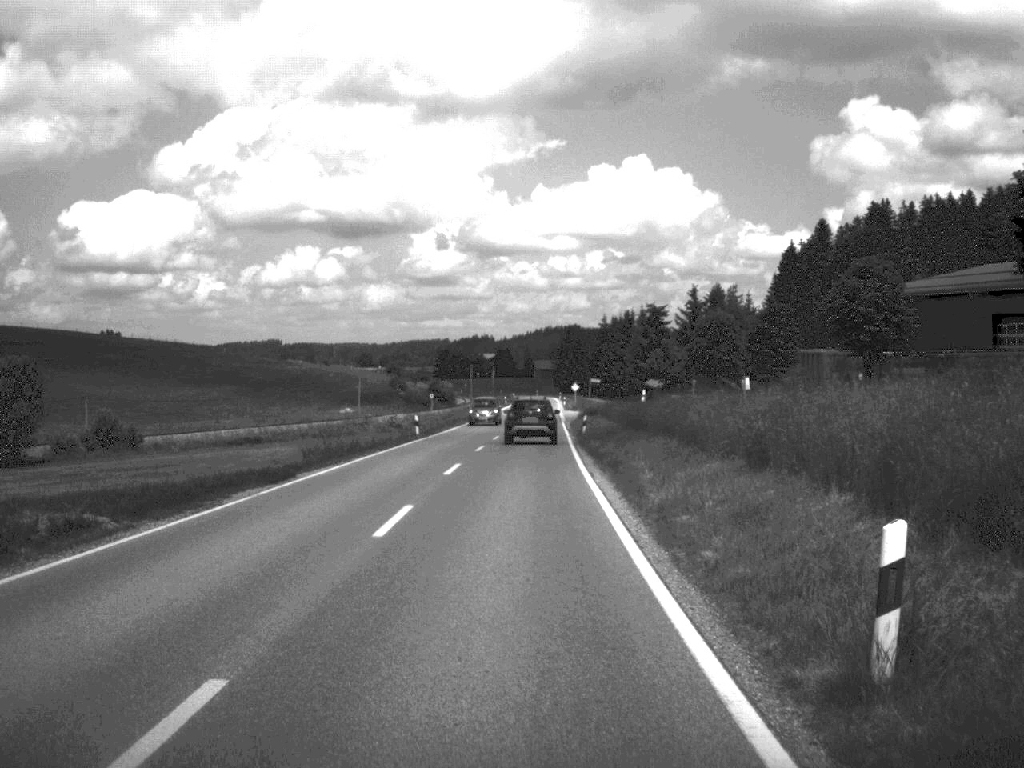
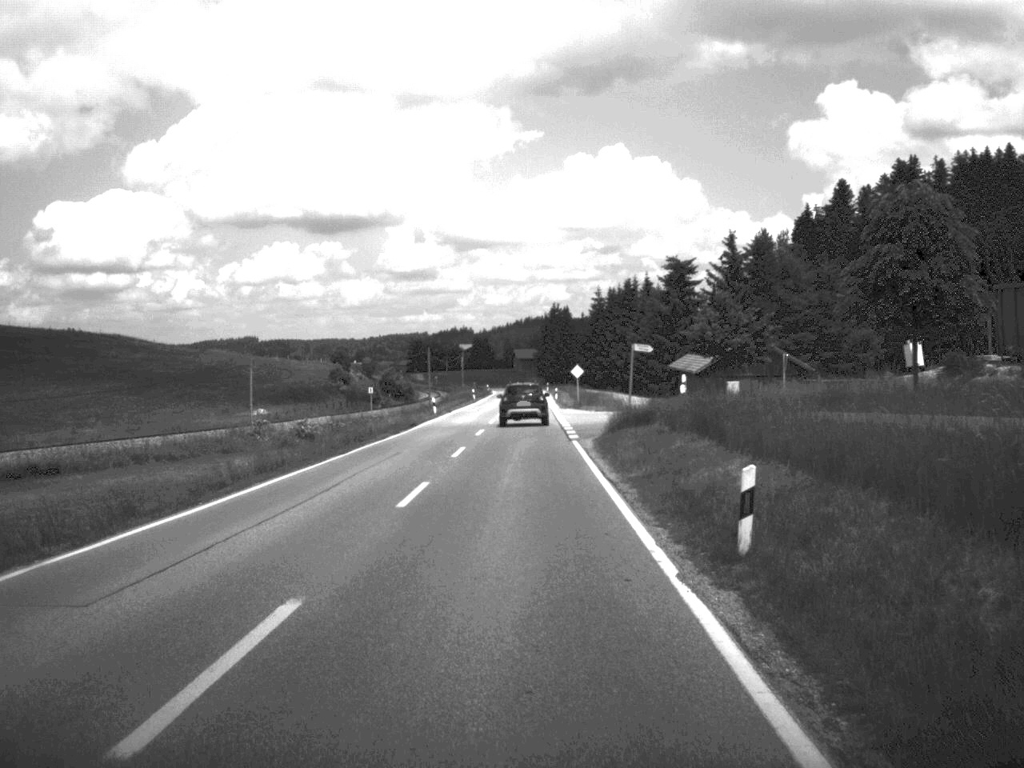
(+0.3, +43.9) m; +1°
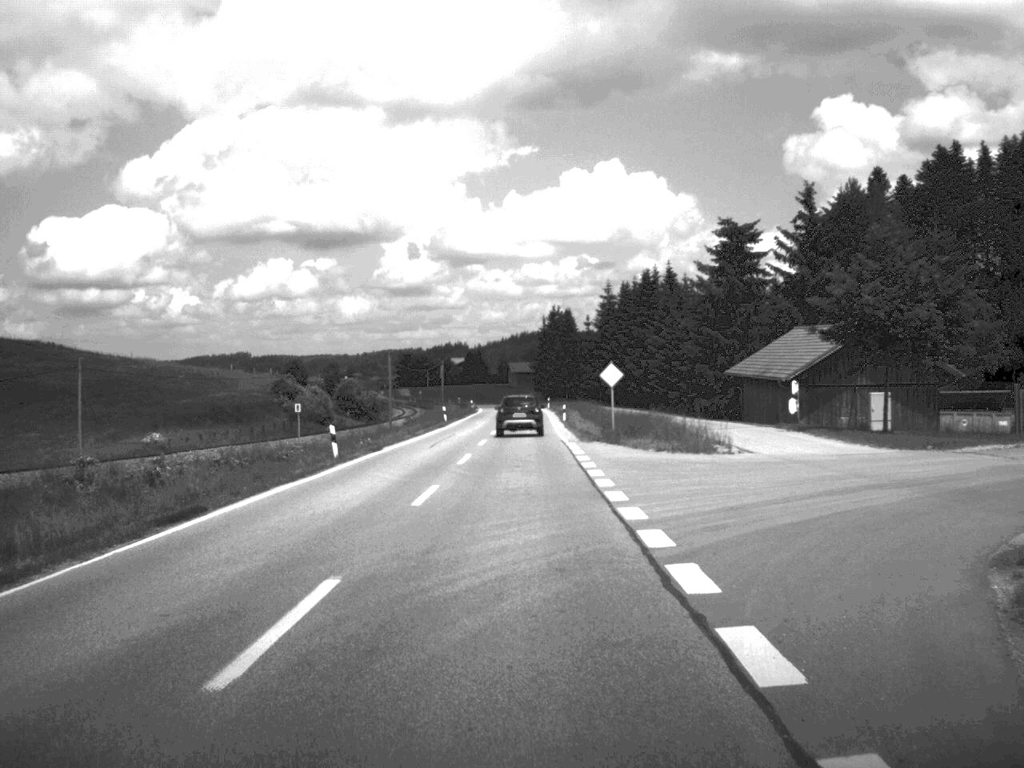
(0.0, +33.8) m; 0°
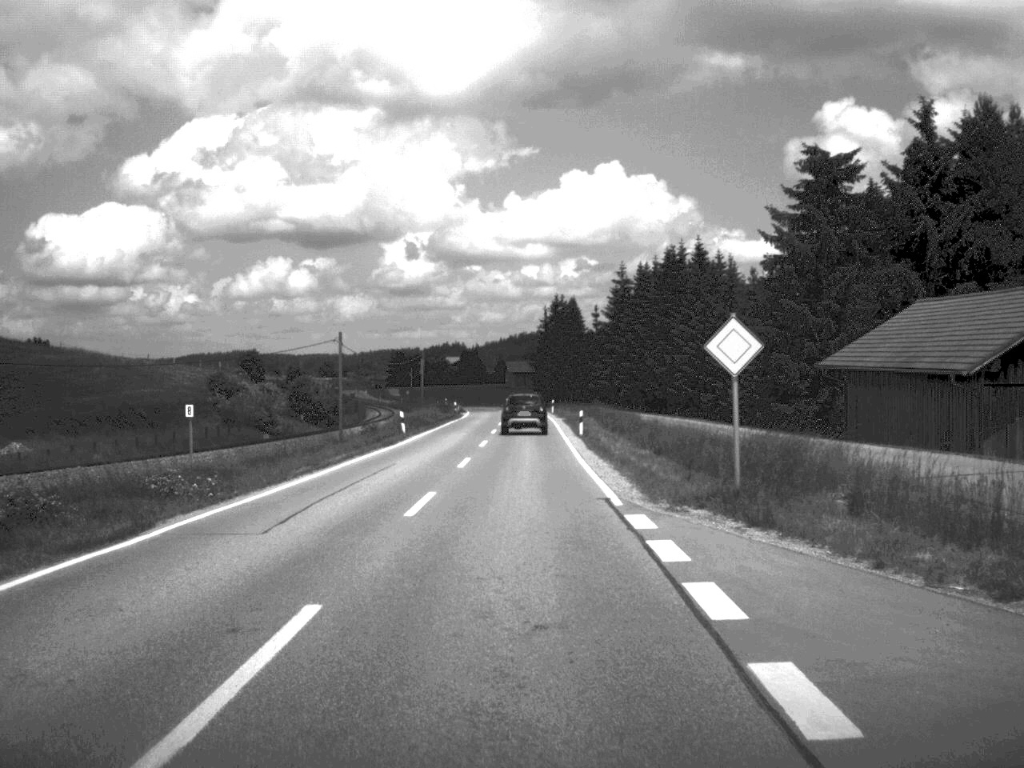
(0.0, +25.0) m; 0°
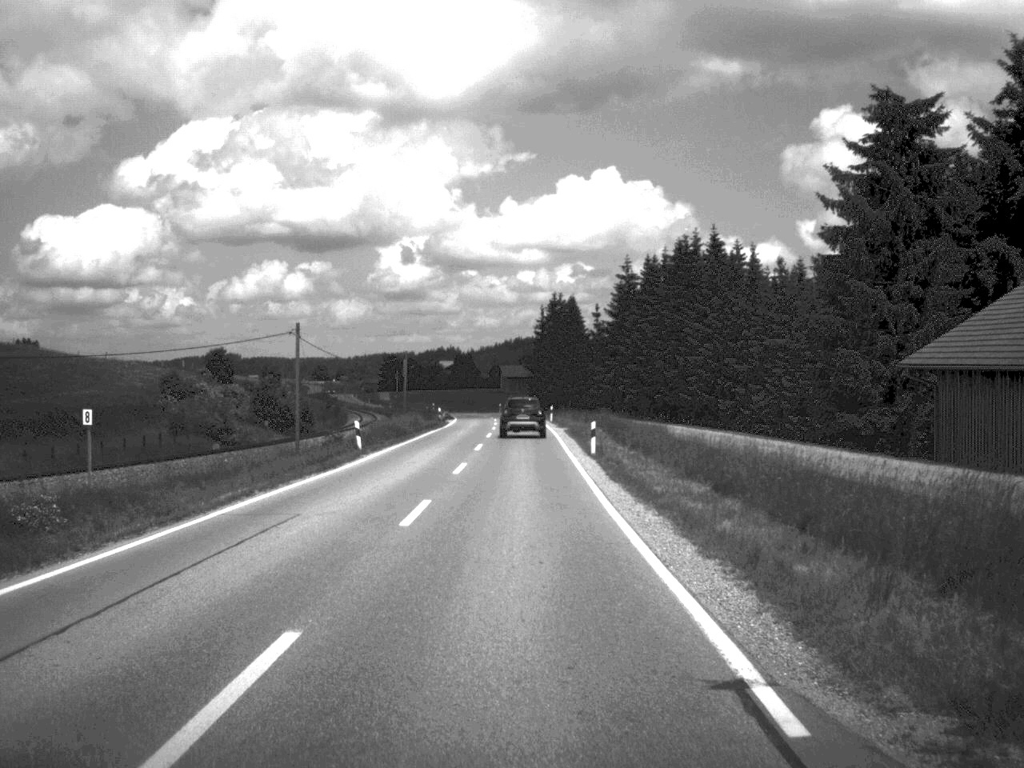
(0.0, +12.2) m; 0°
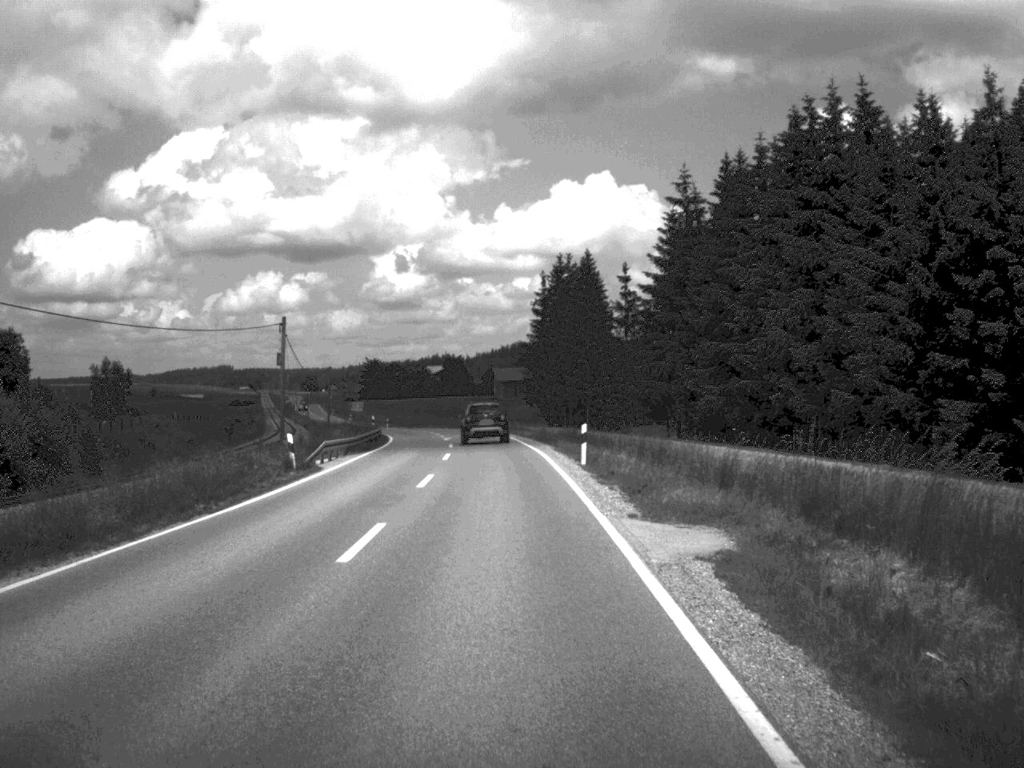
(+0.1, +50.7) m; 0°
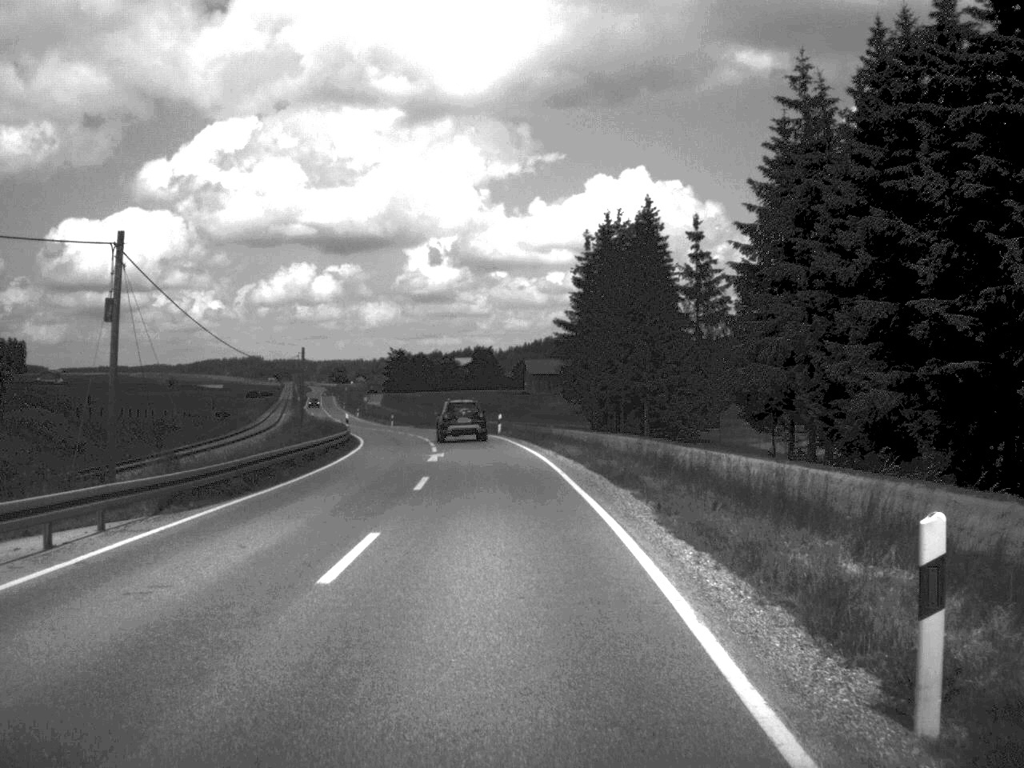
(-0.3, +25.2) m; -2°
